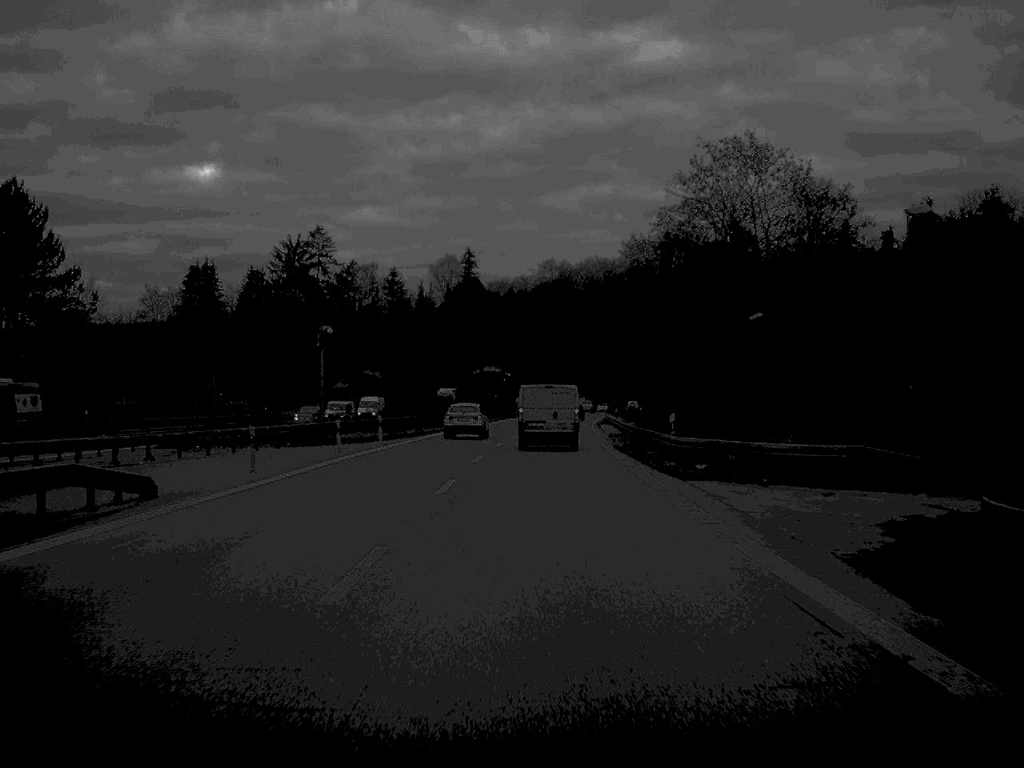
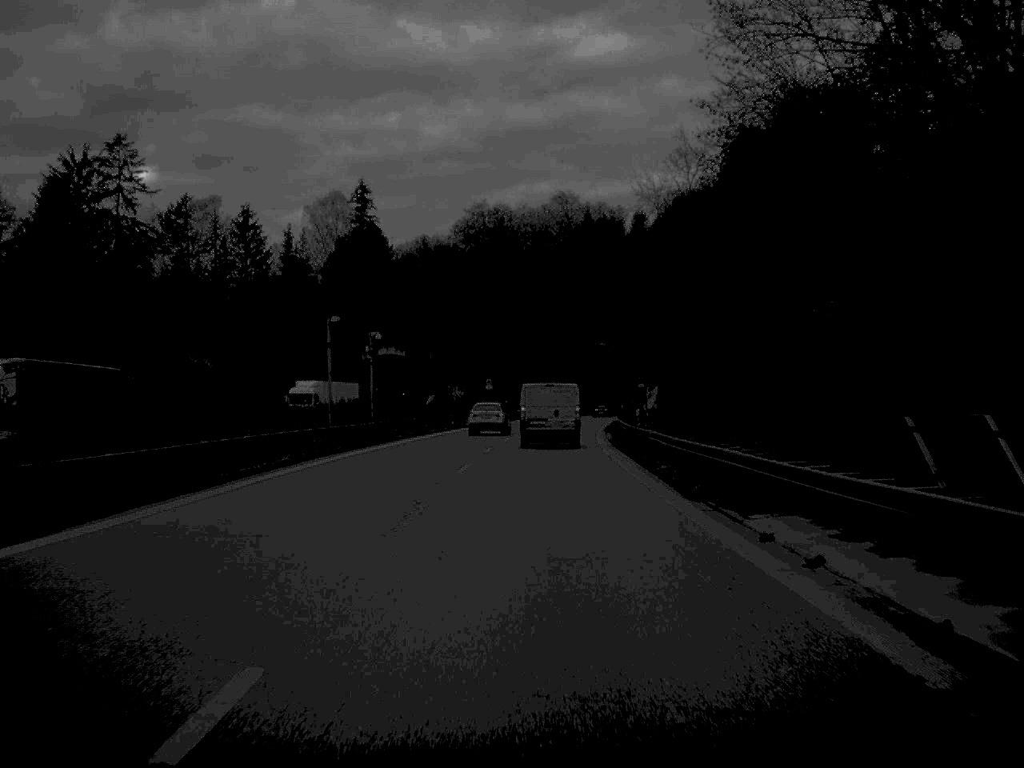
(+1.8, +78.4) m; +3°
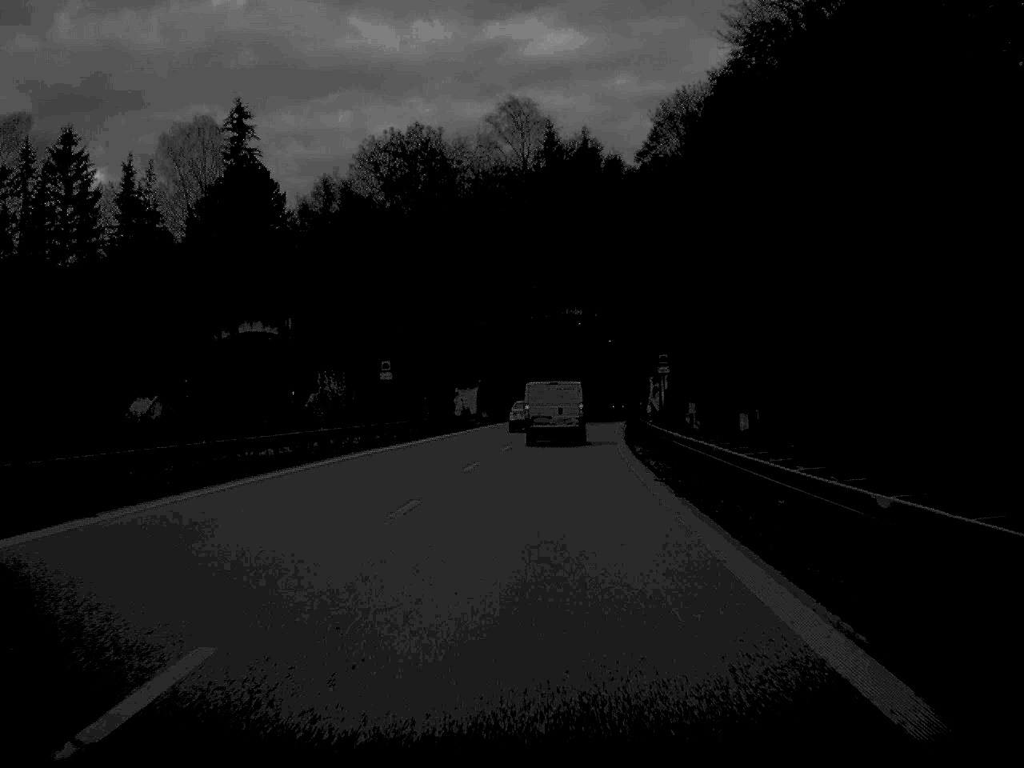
(+0.9, +47.0) m; +2°
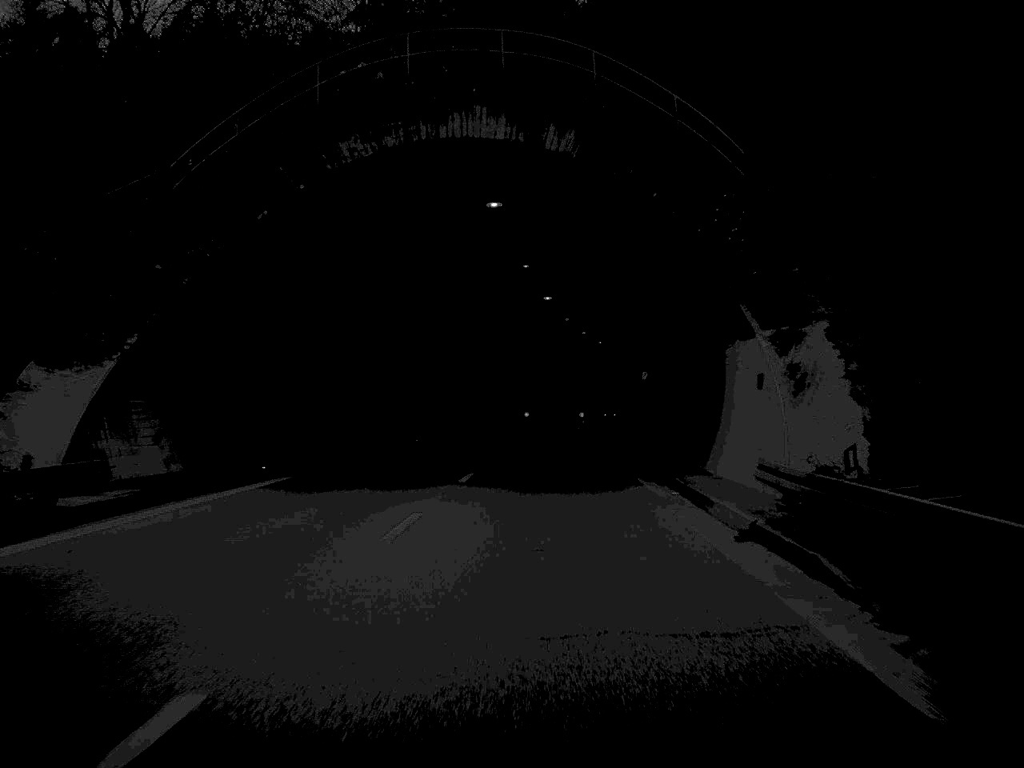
(+2.3, +61.3) m; +4°
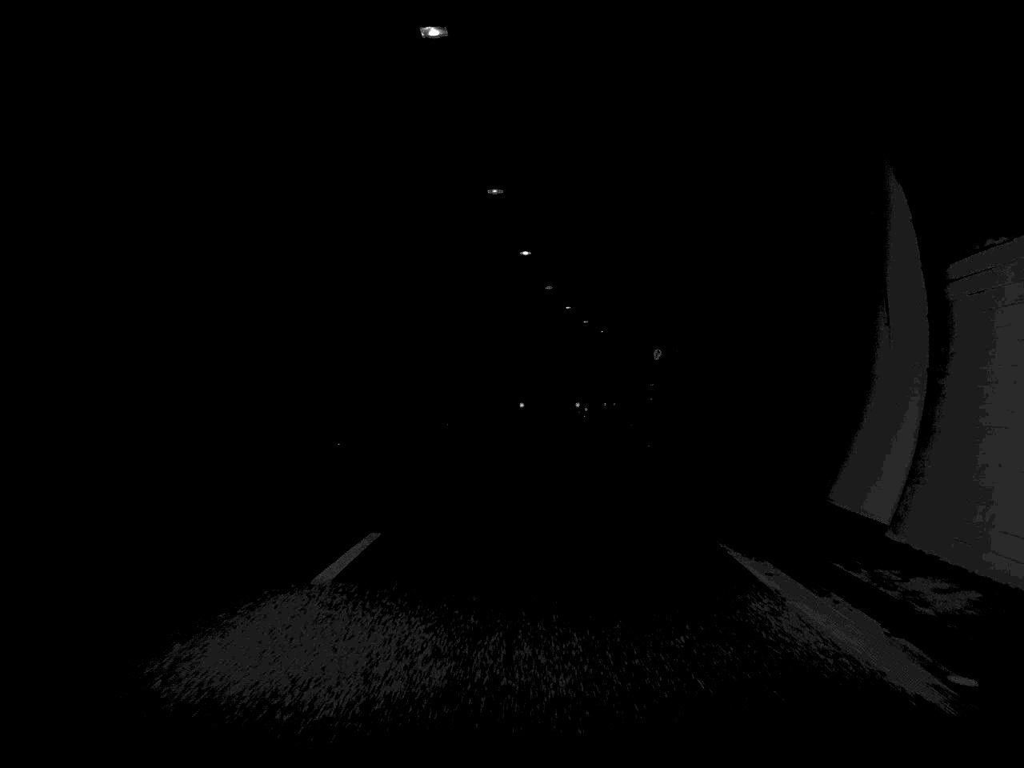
(+0.2, +16.4) m; +1°
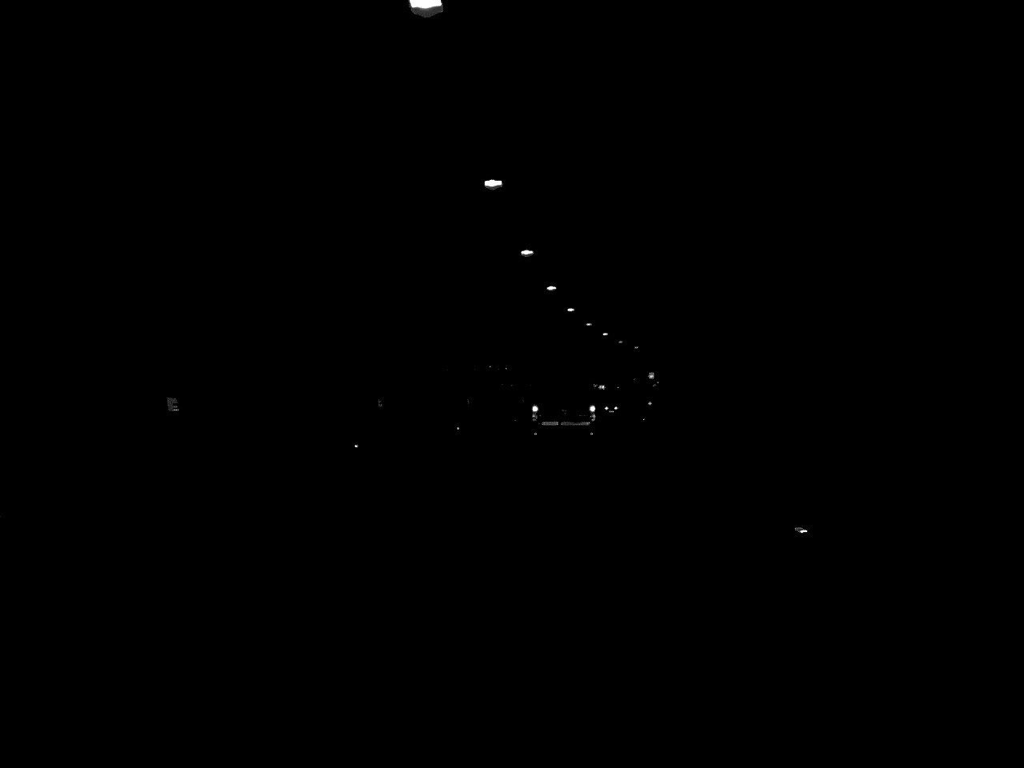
(+1.4, +47.0) m; +3°
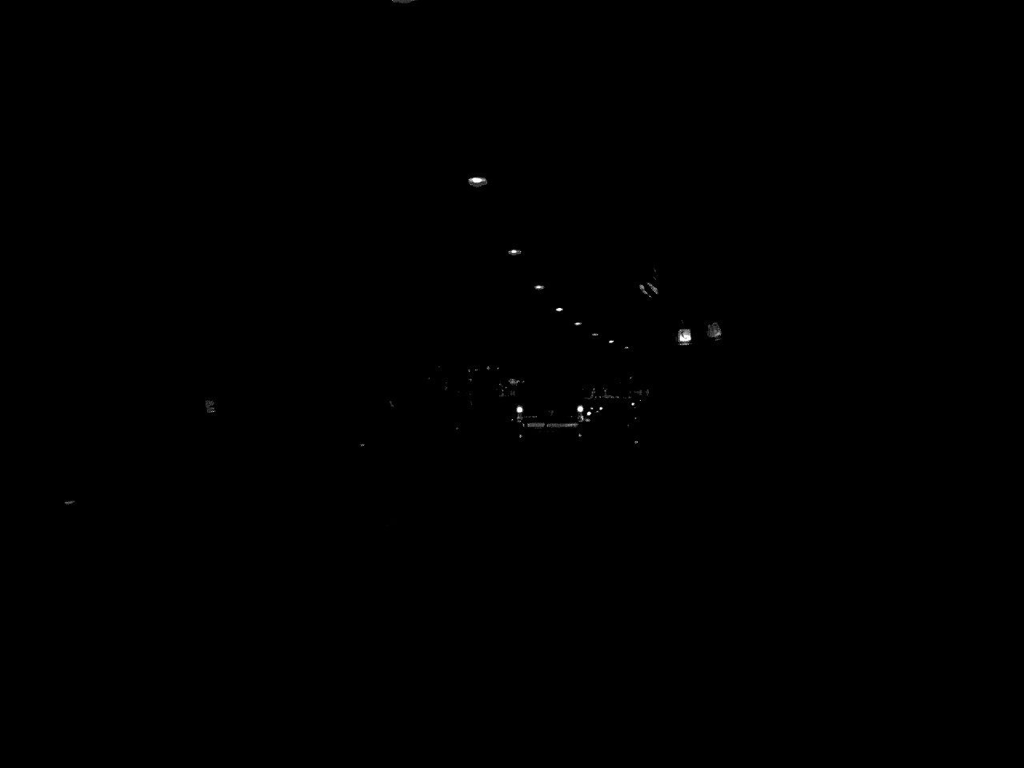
(+1.6, +46.3) m; +4°
